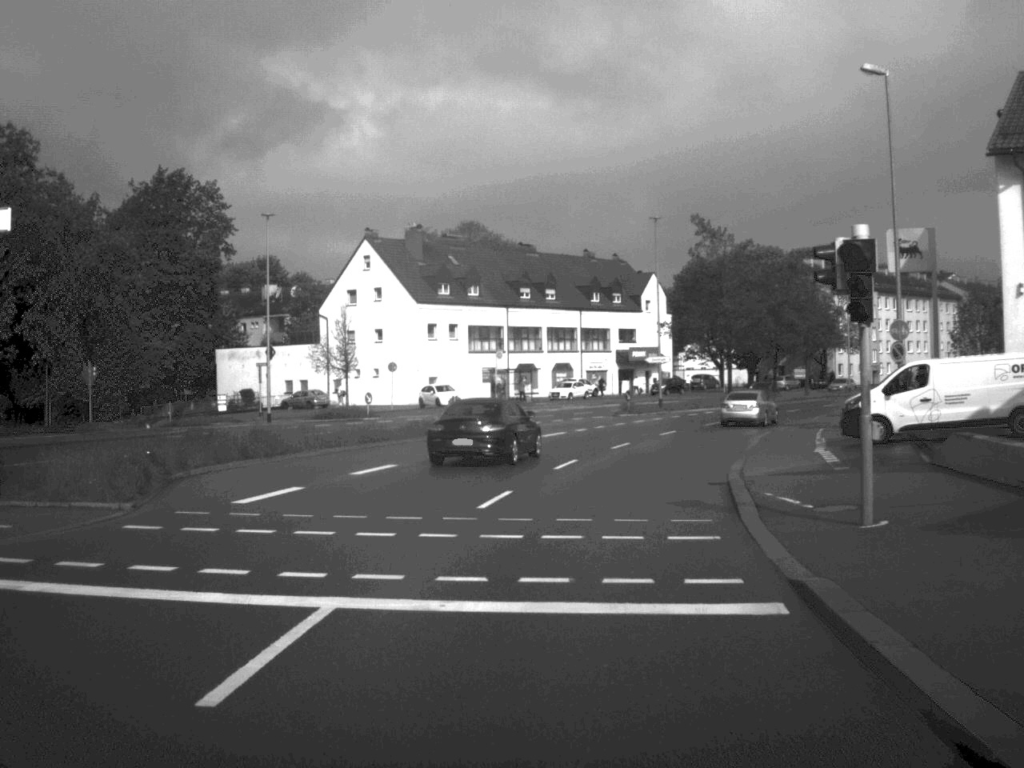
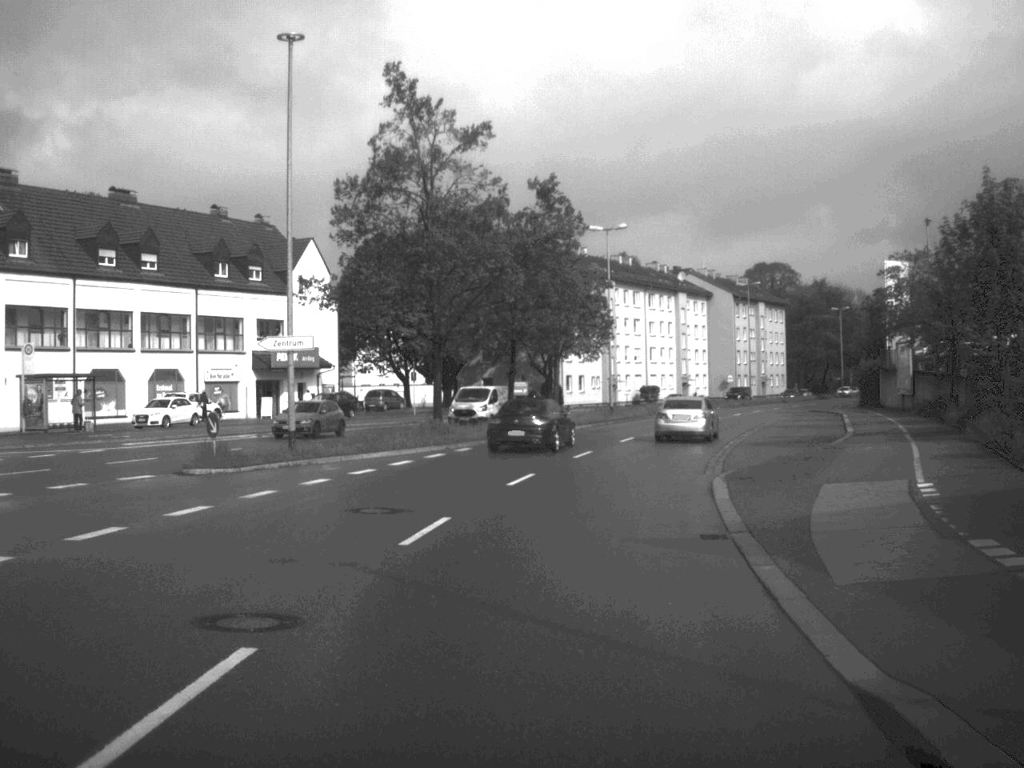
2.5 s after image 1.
(+4.7, +37.2) m; +14°
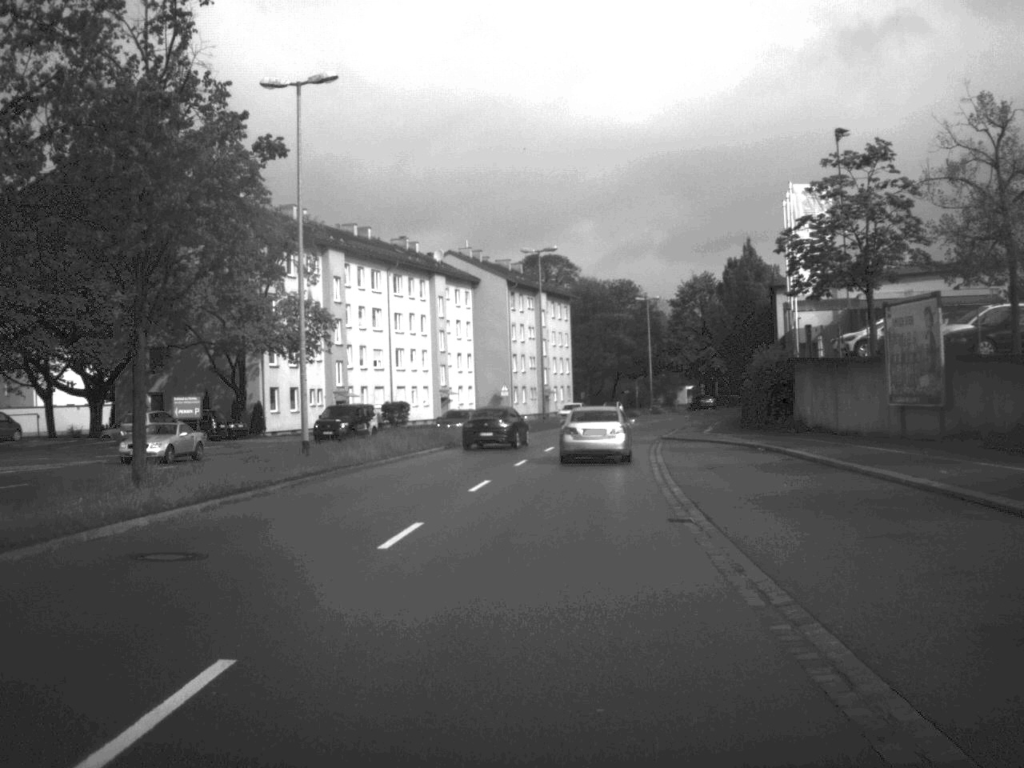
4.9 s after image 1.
(+3.6, +34.8) m; +11°
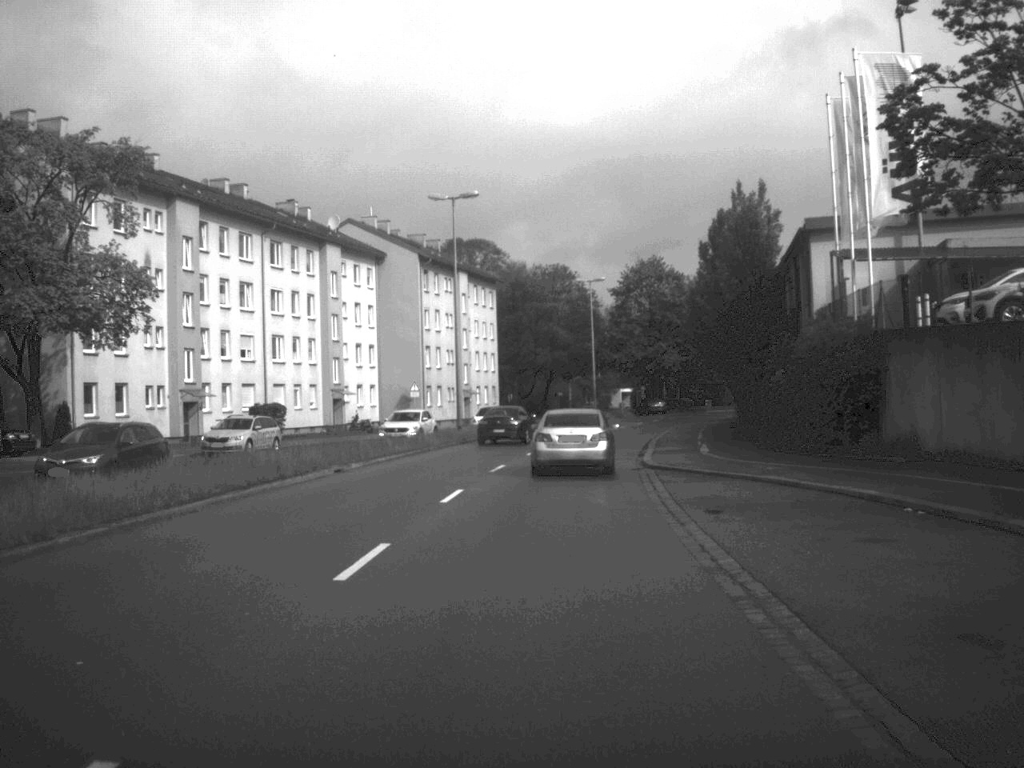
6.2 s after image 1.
(+0.7, +19.9) m; +3°
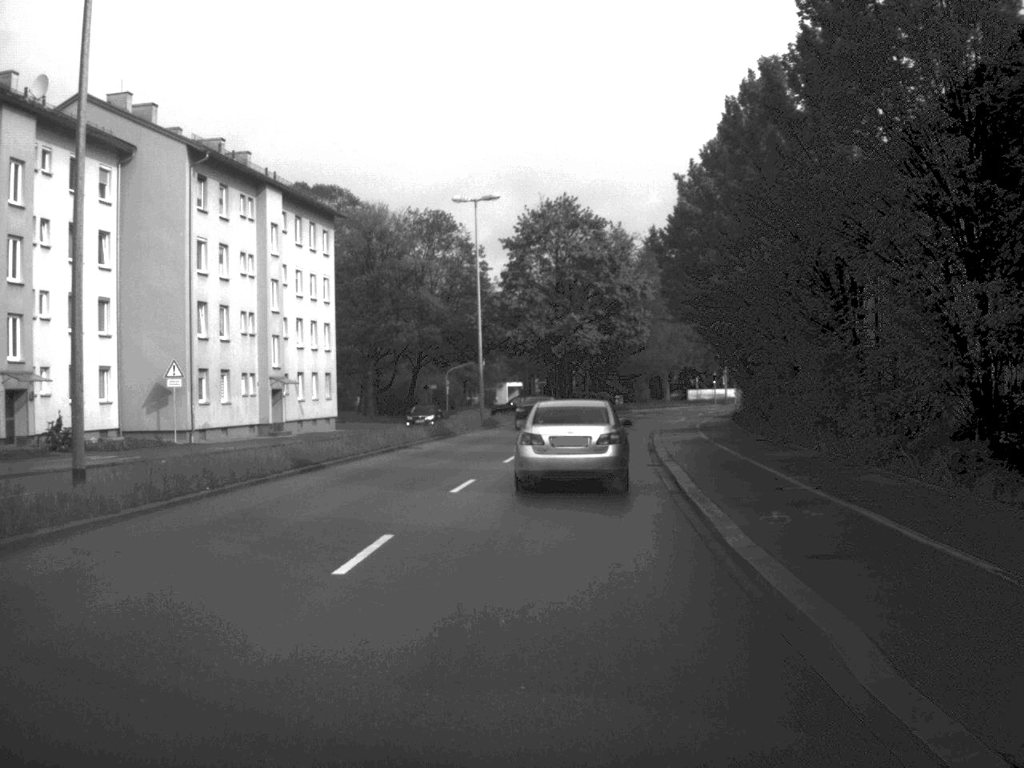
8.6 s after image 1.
(+1.5, +35.6) m; +5°
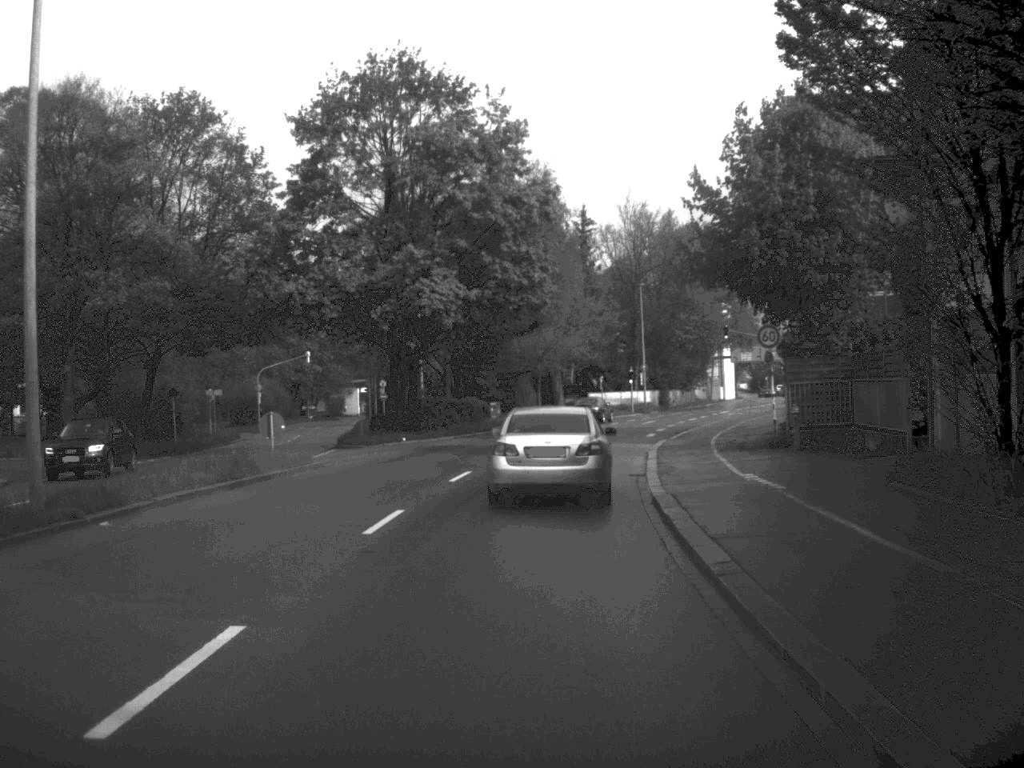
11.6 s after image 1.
(+2.3, +40.3) m; +5°
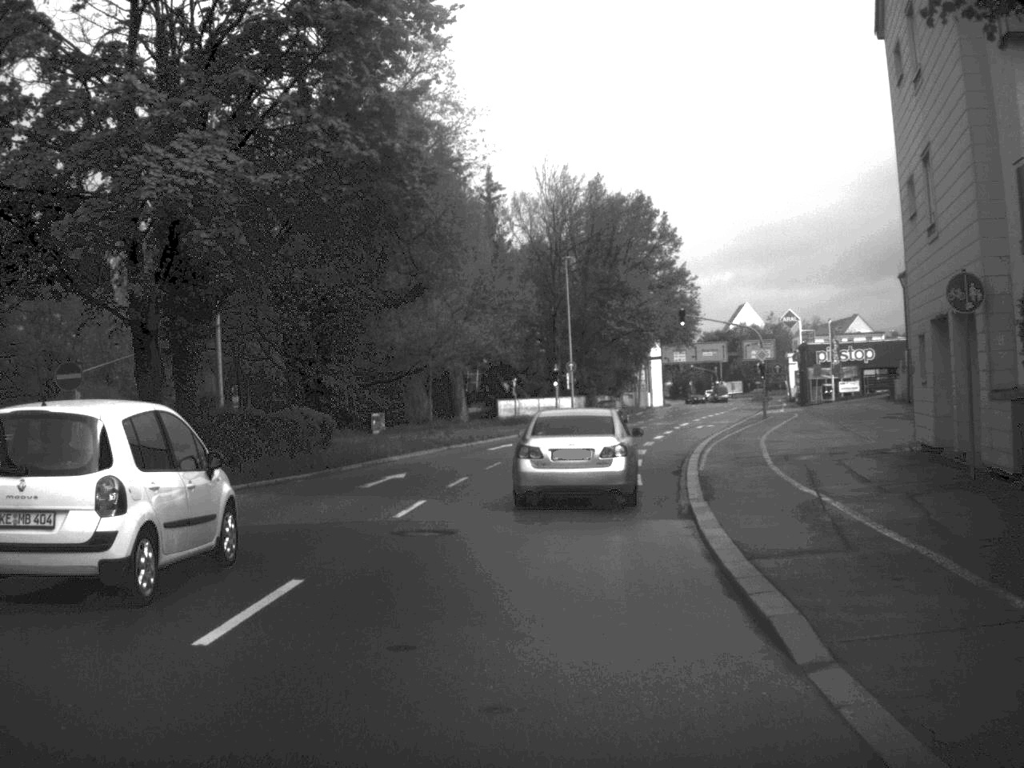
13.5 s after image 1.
(+0.8, +24.0) m; +4°
